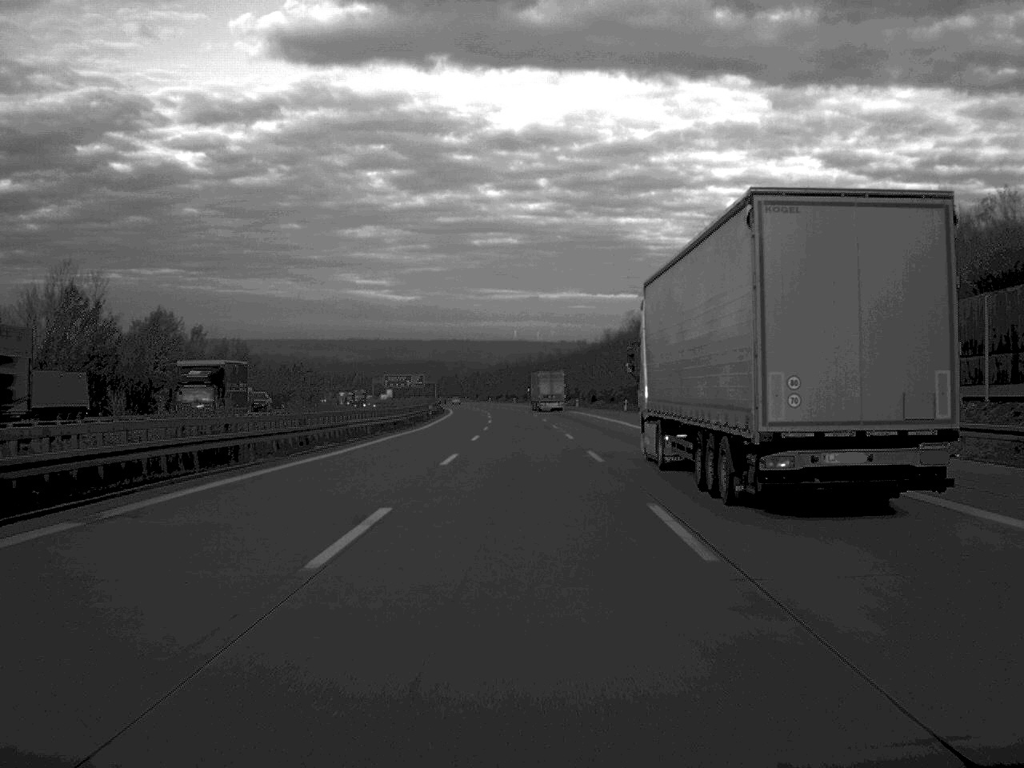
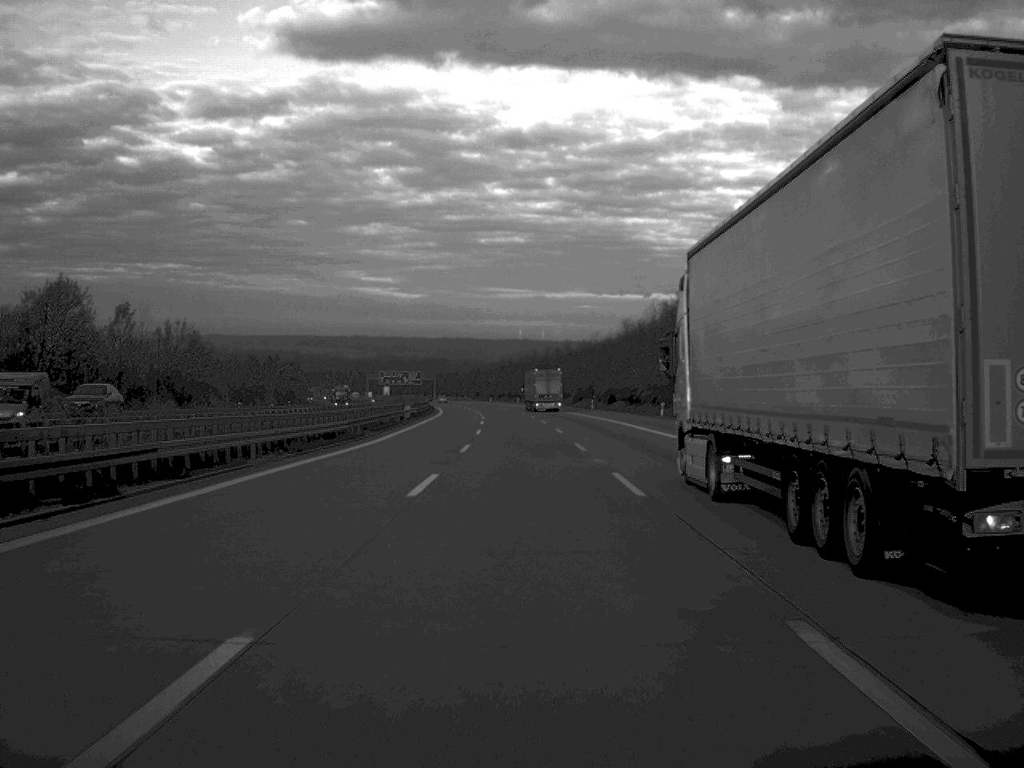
(0.0, +27.2) m; 0°
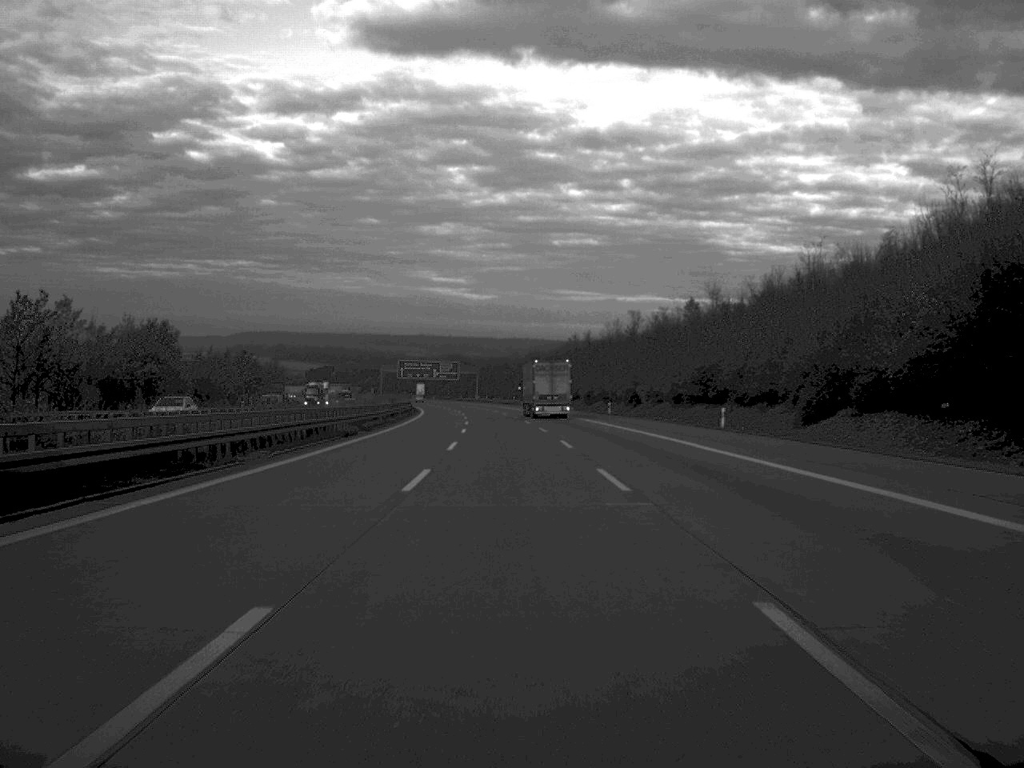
(-2.7, +124.5) m; -3°
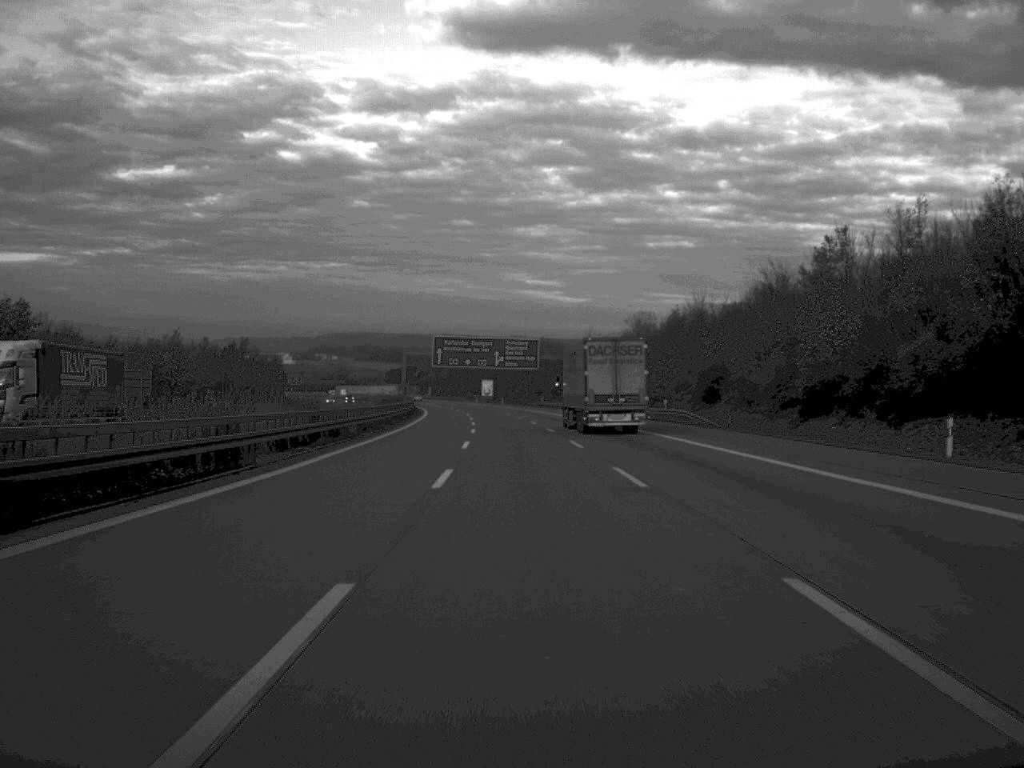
(-4.7, +124.3) m; -4°
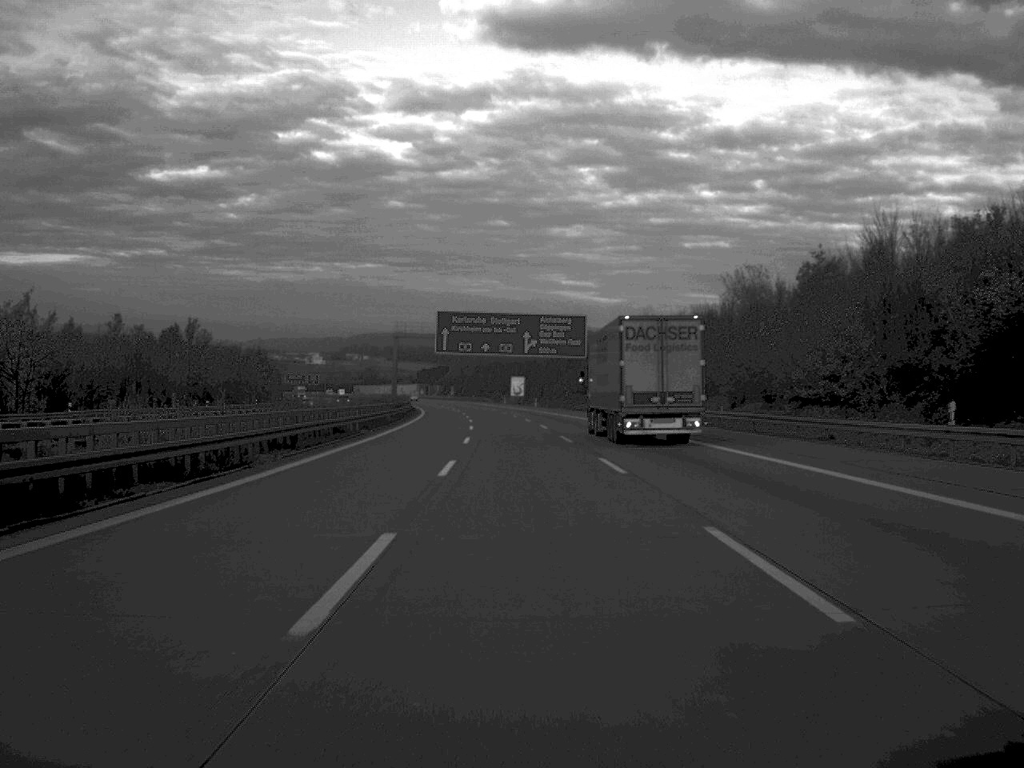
(-0.6, +49.8) m; -2°
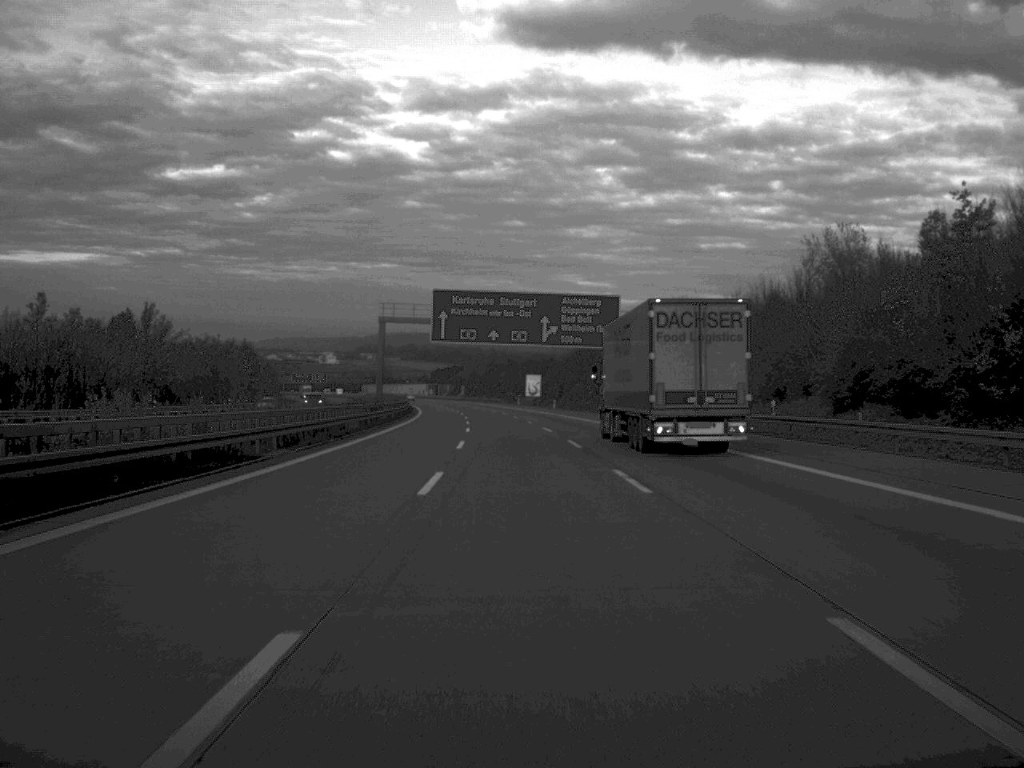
(-0.1, +23.8) m; -1°
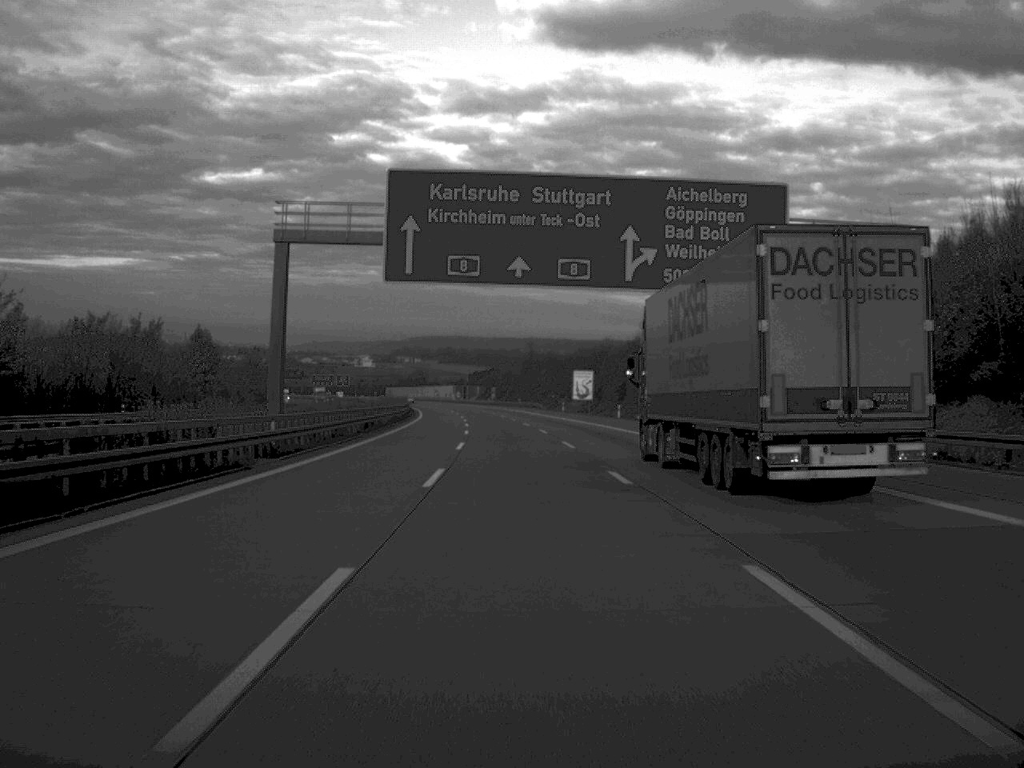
(-0.8, +51.1) m; -2°
